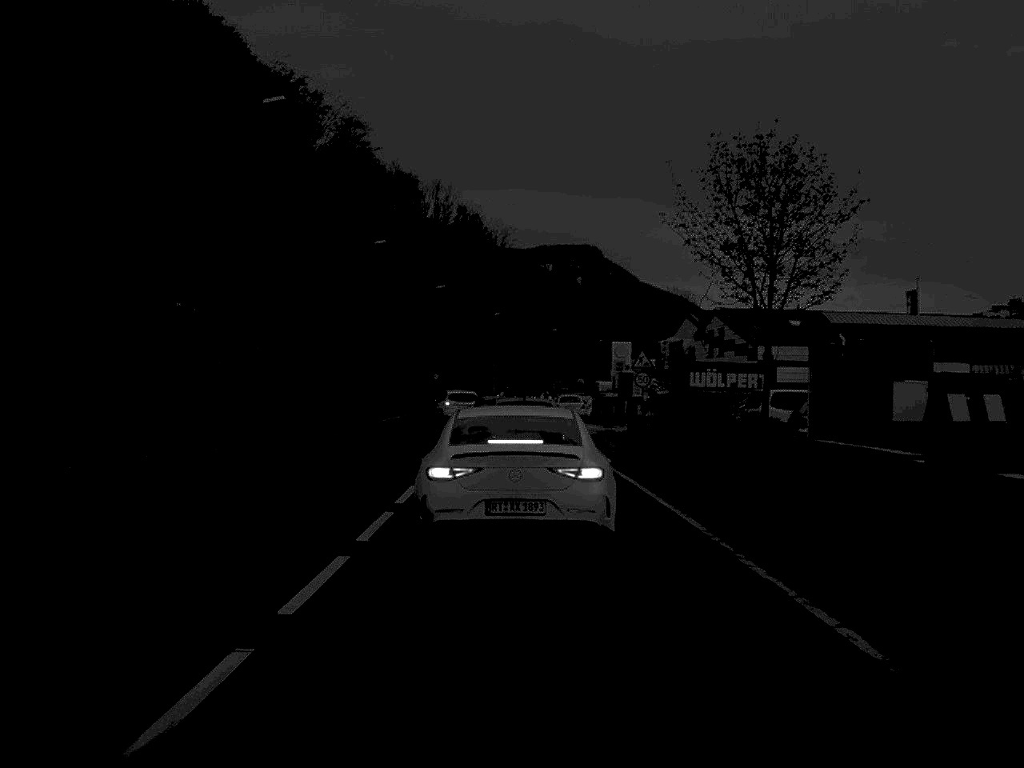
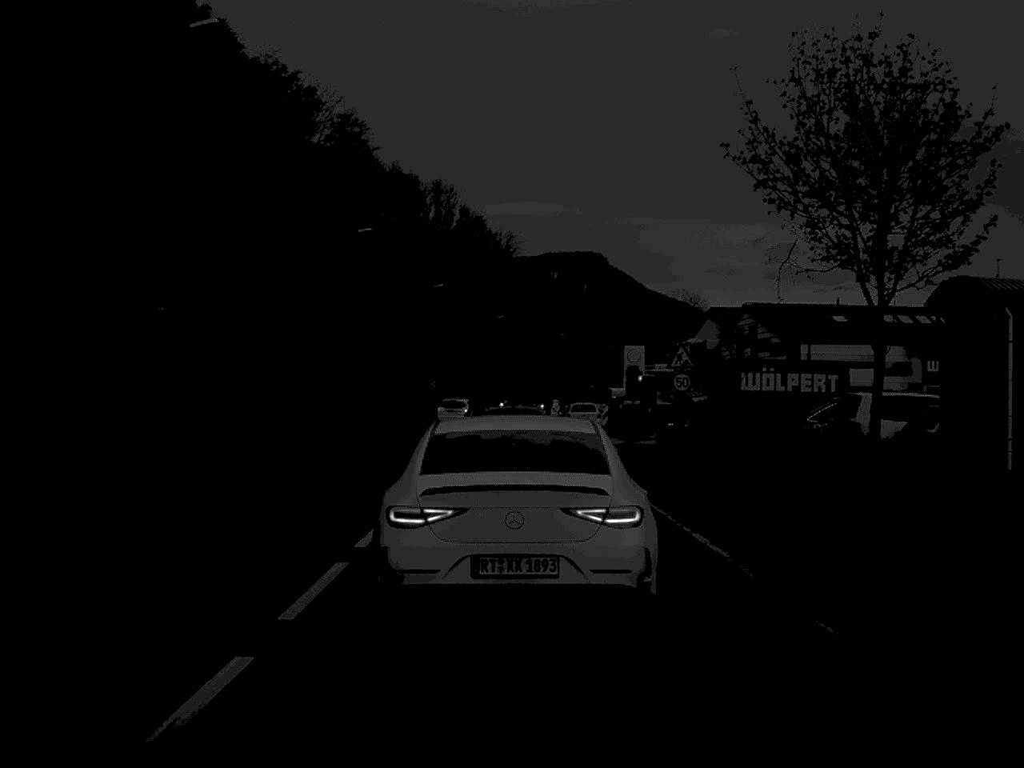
(0.0, +8.9) m; 0°
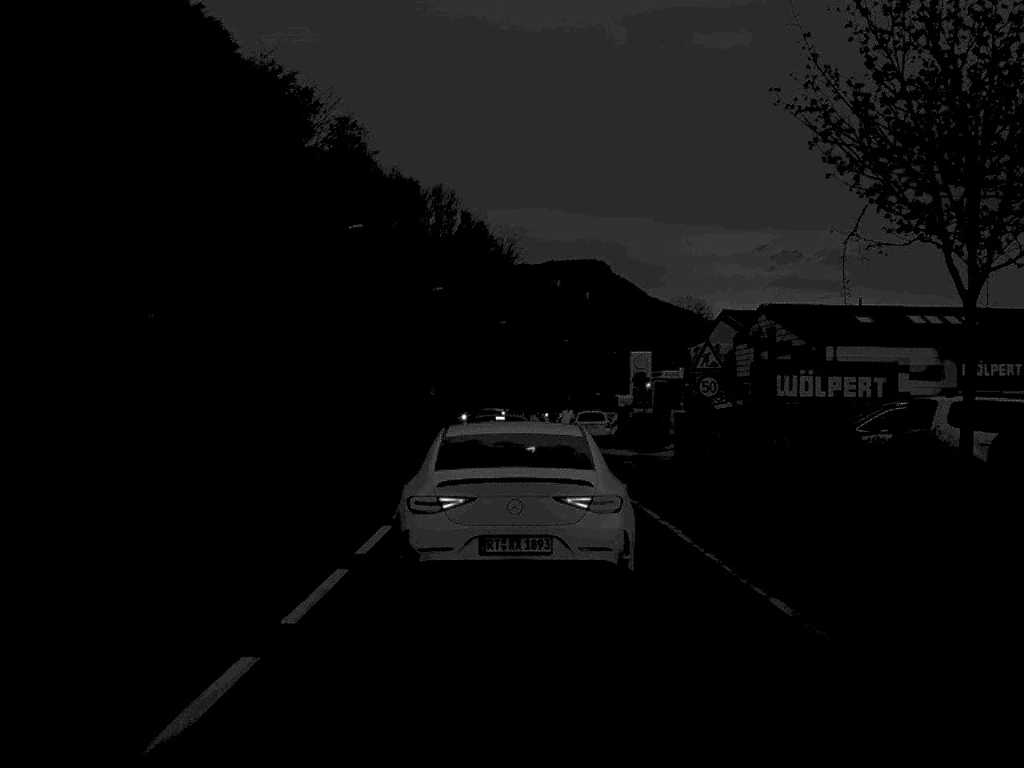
(0.0, +4.3) m; 0°
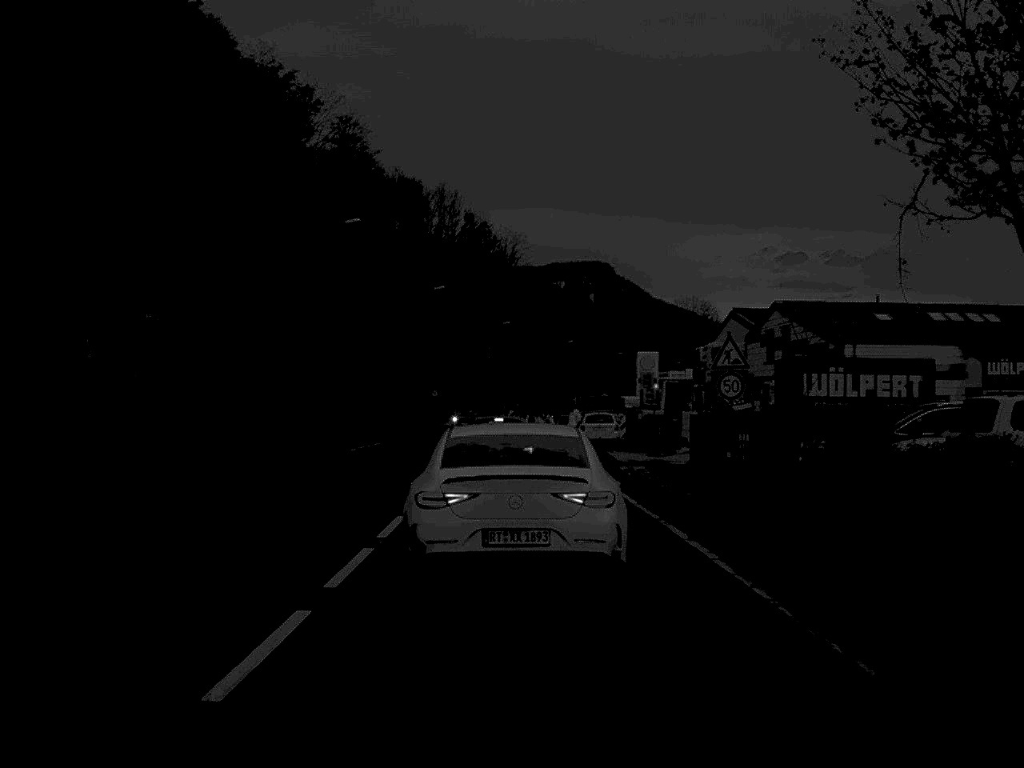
(0.0, +2.4) m; 0°
